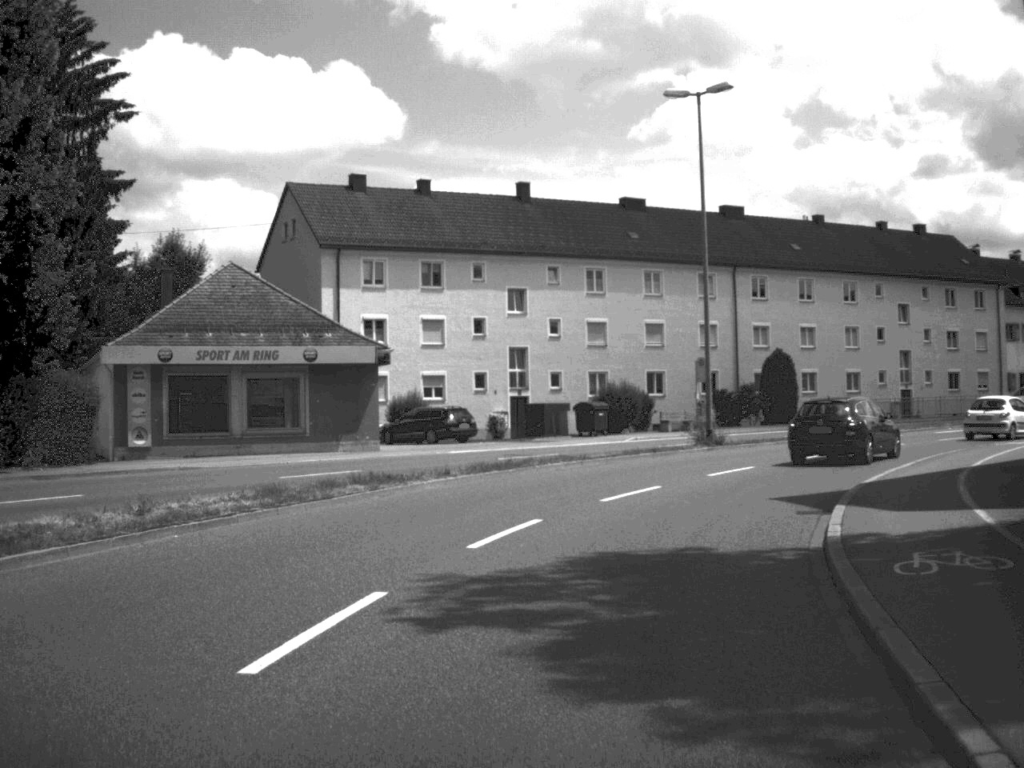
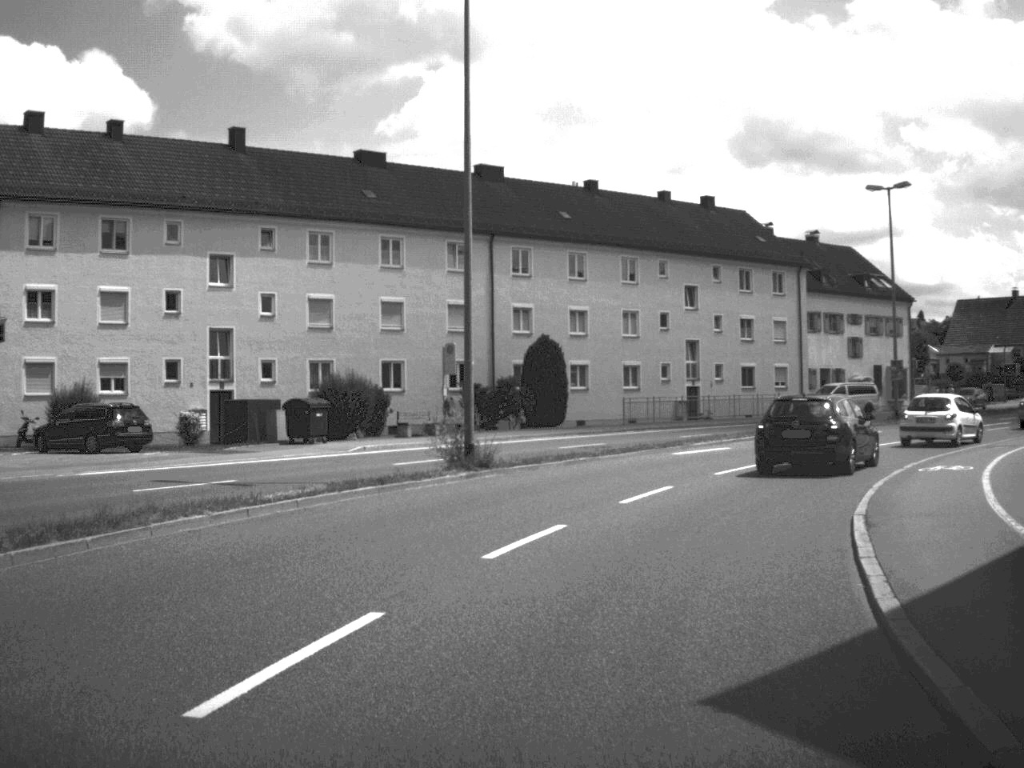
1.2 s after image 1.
(+1.2, +12.6) m; +12°
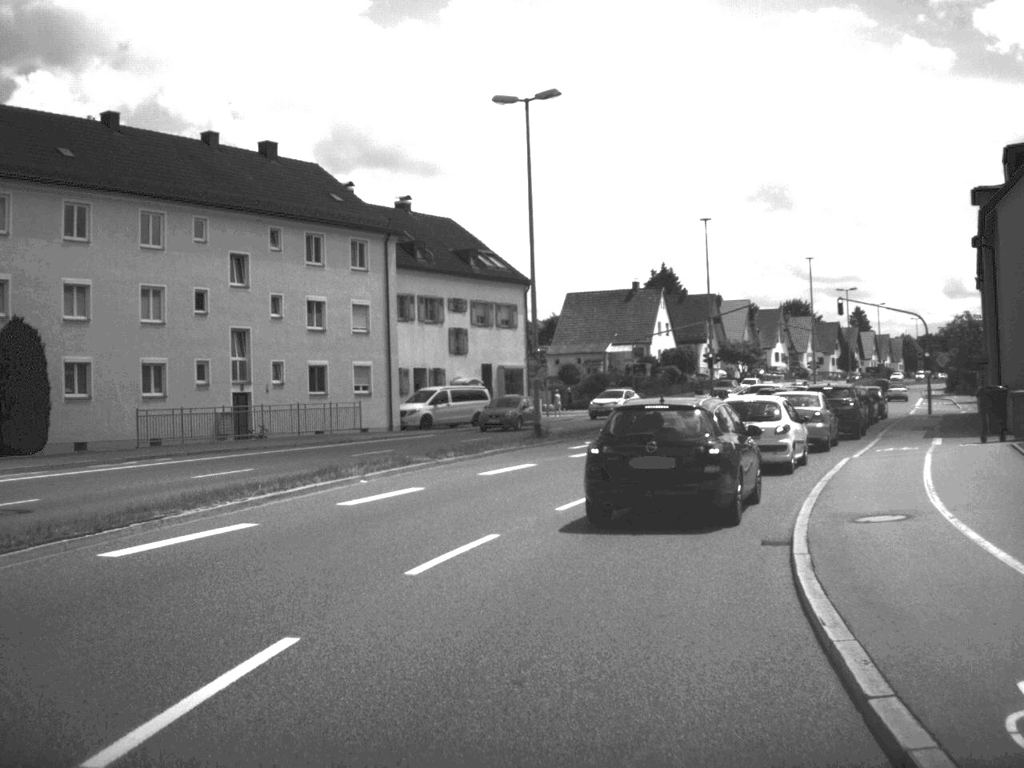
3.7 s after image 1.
(+3.0, +17.8) m; +18°
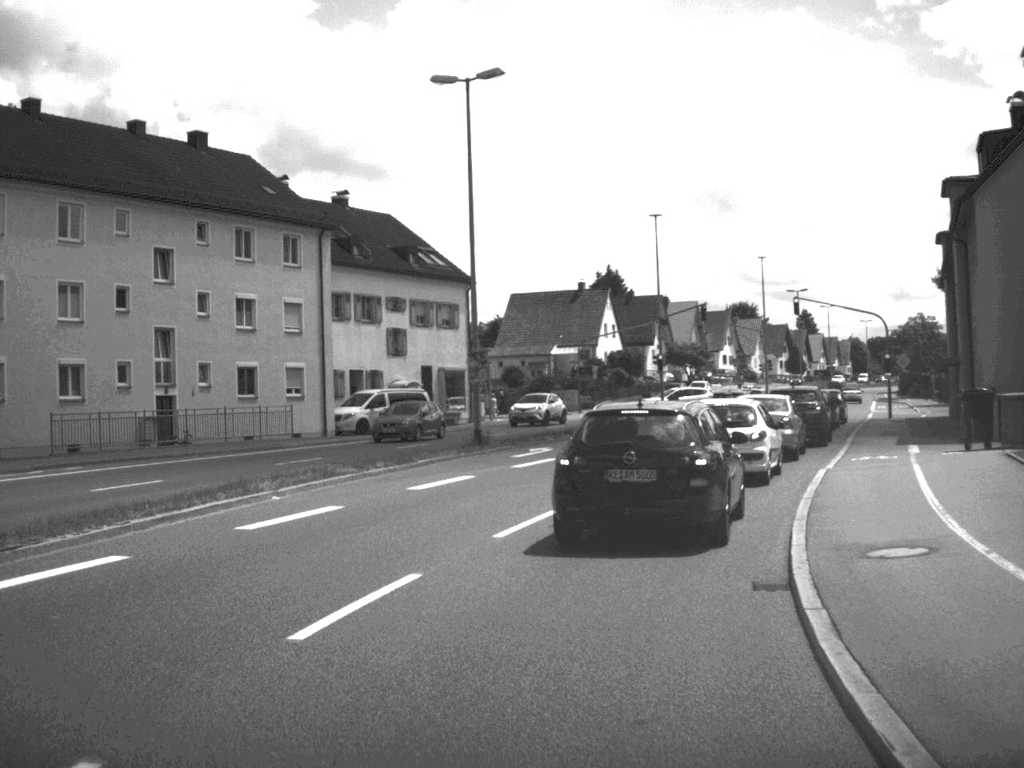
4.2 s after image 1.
(+0.1, +2.8) m; +2°
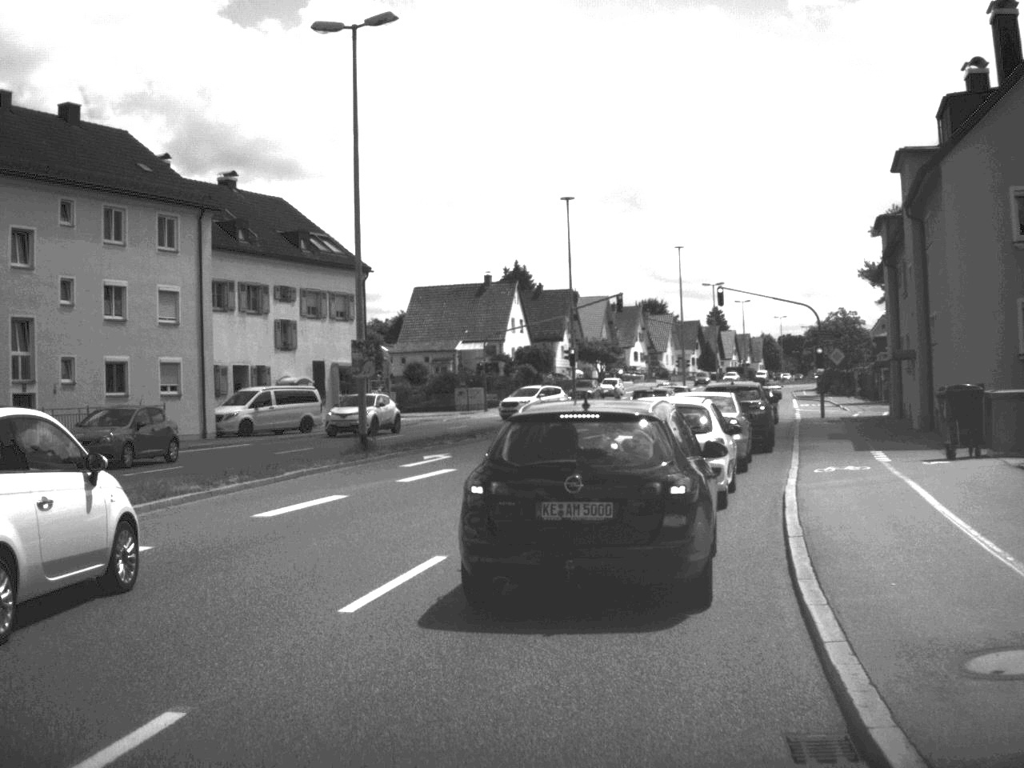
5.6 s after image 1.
(+0.2, +4.9) m; +4°
